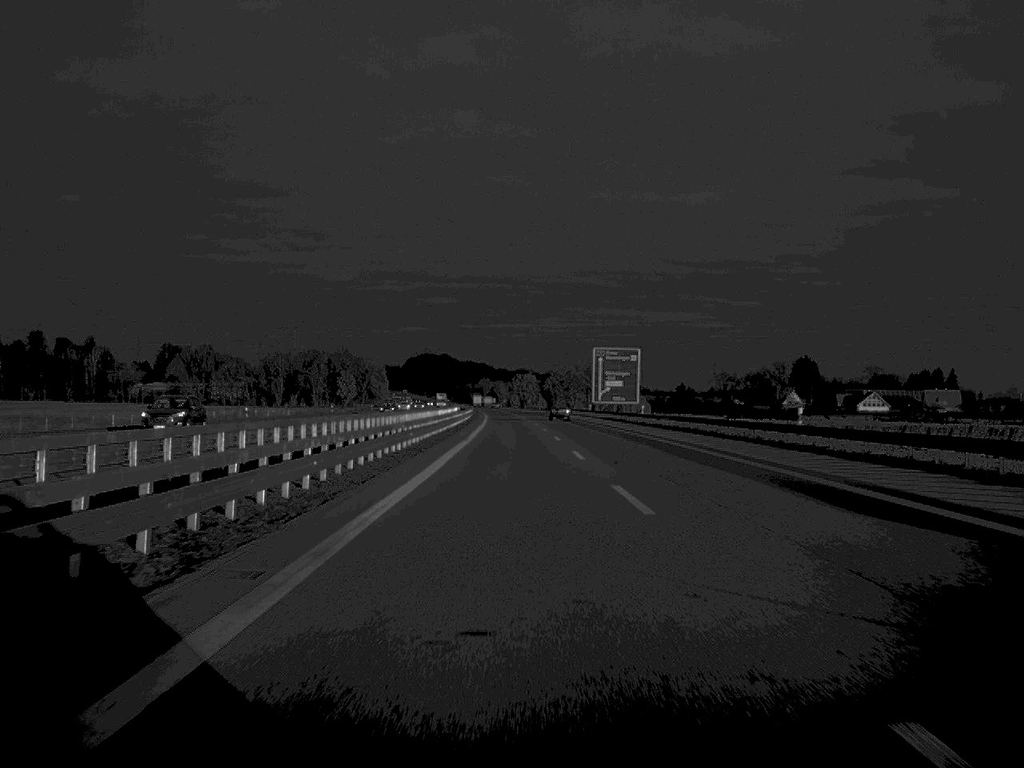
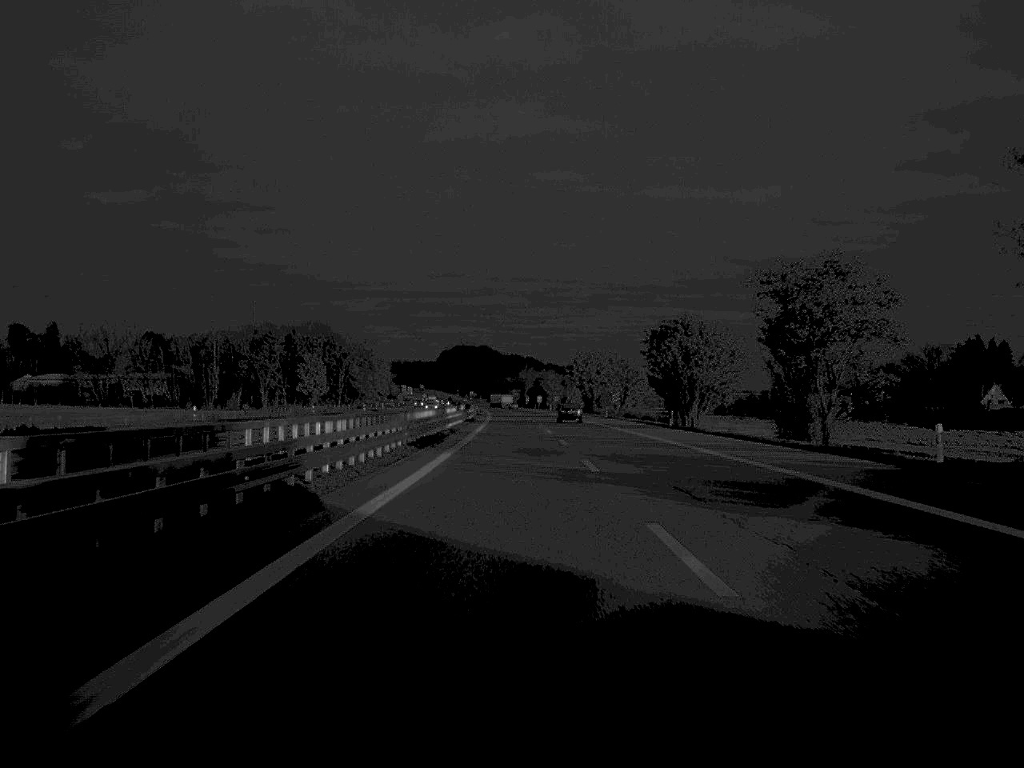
(-3.2, +168.0) m; -2°
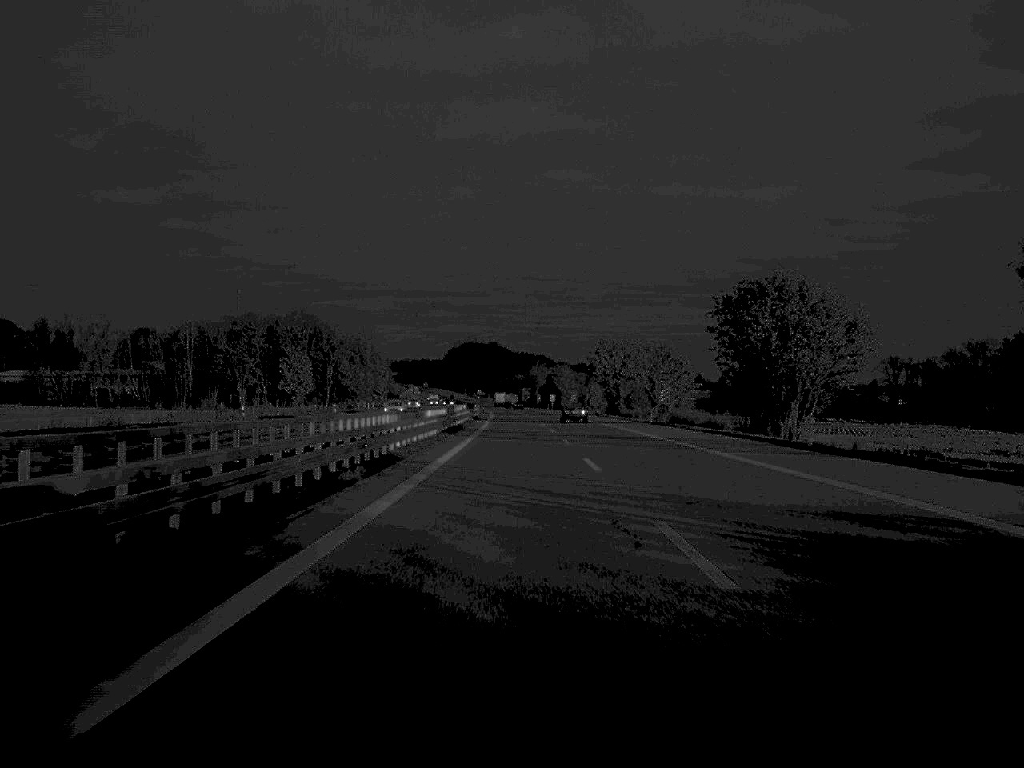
(-0.2, +36.4) m; -1°
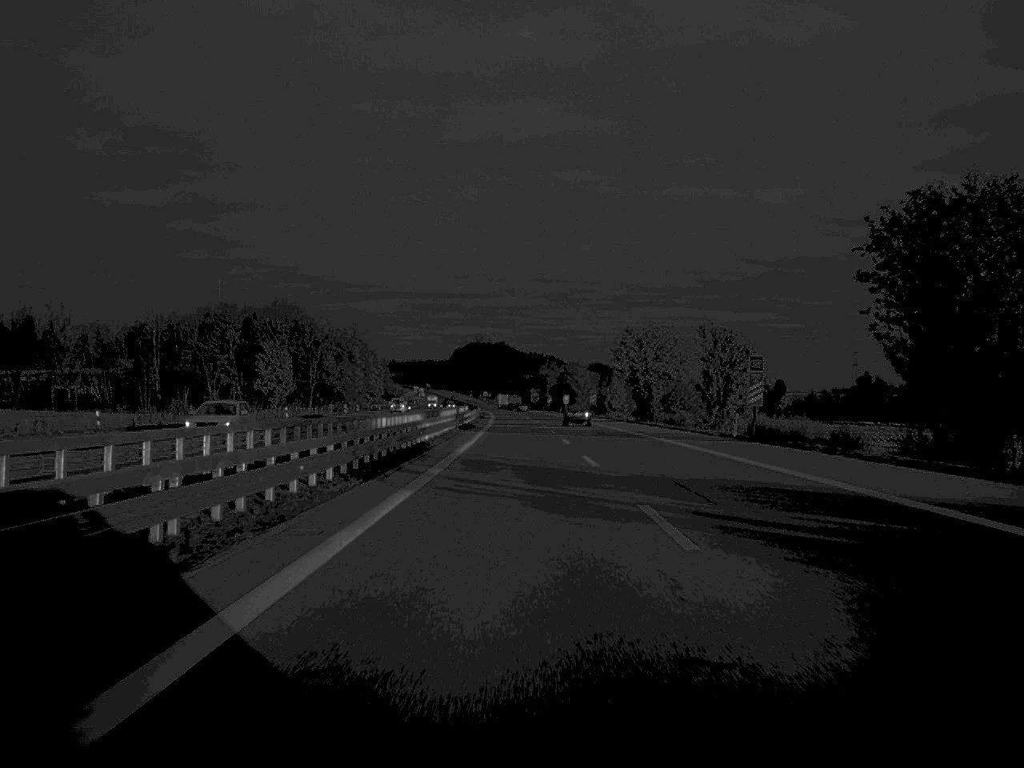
(-0.1, +31.8) m; 0°
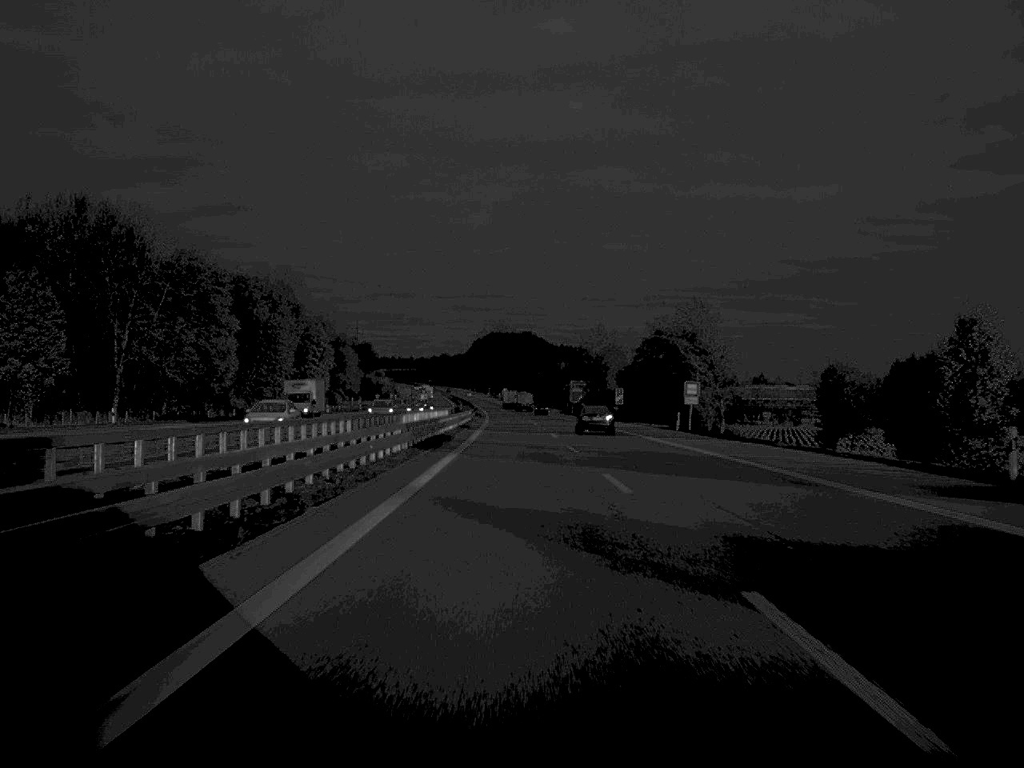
(-1.5, +134.8) m; -1°
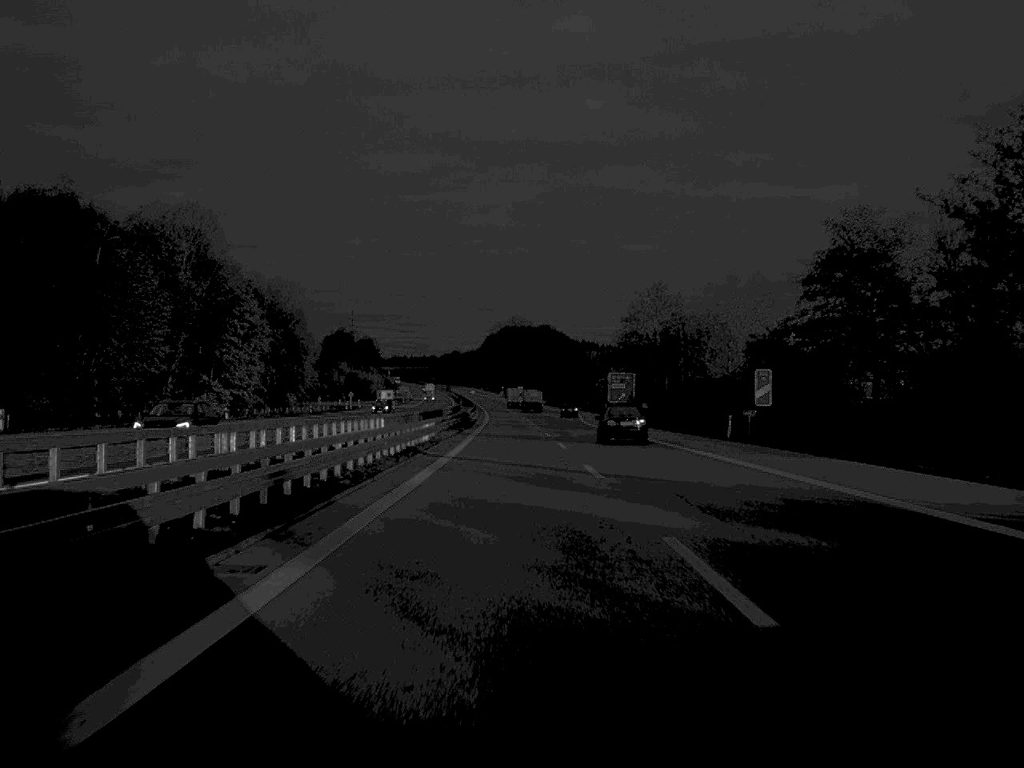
(-0.5, +67.0) m; -1°
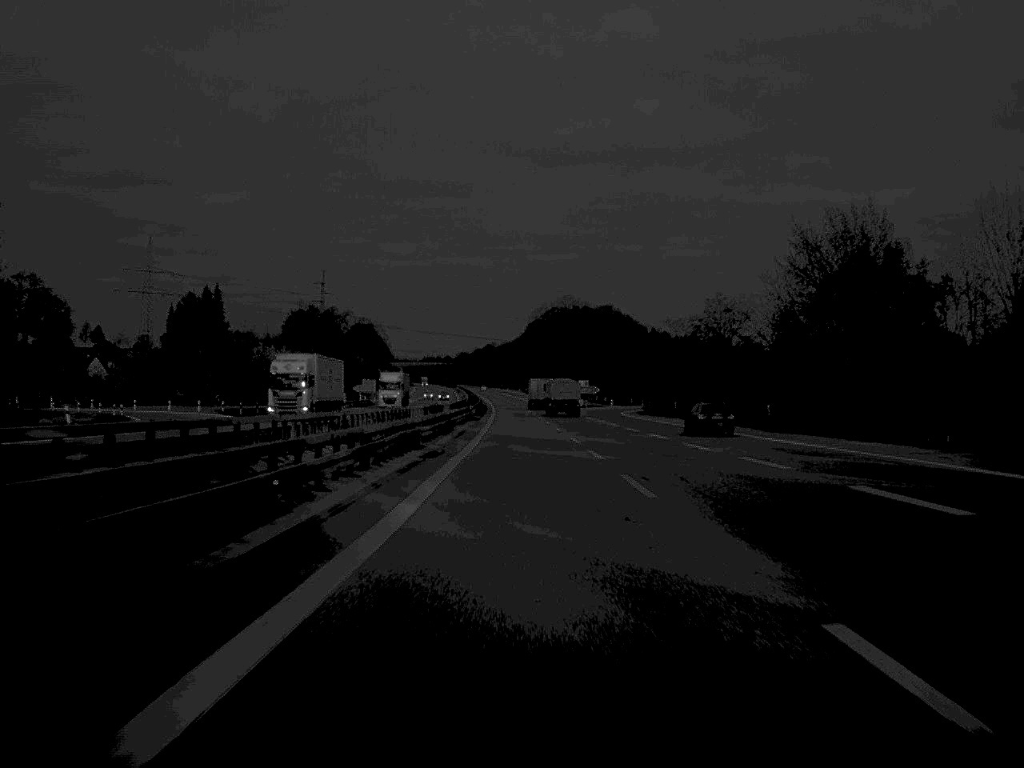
(-3.3, +166.6) m; -2°
